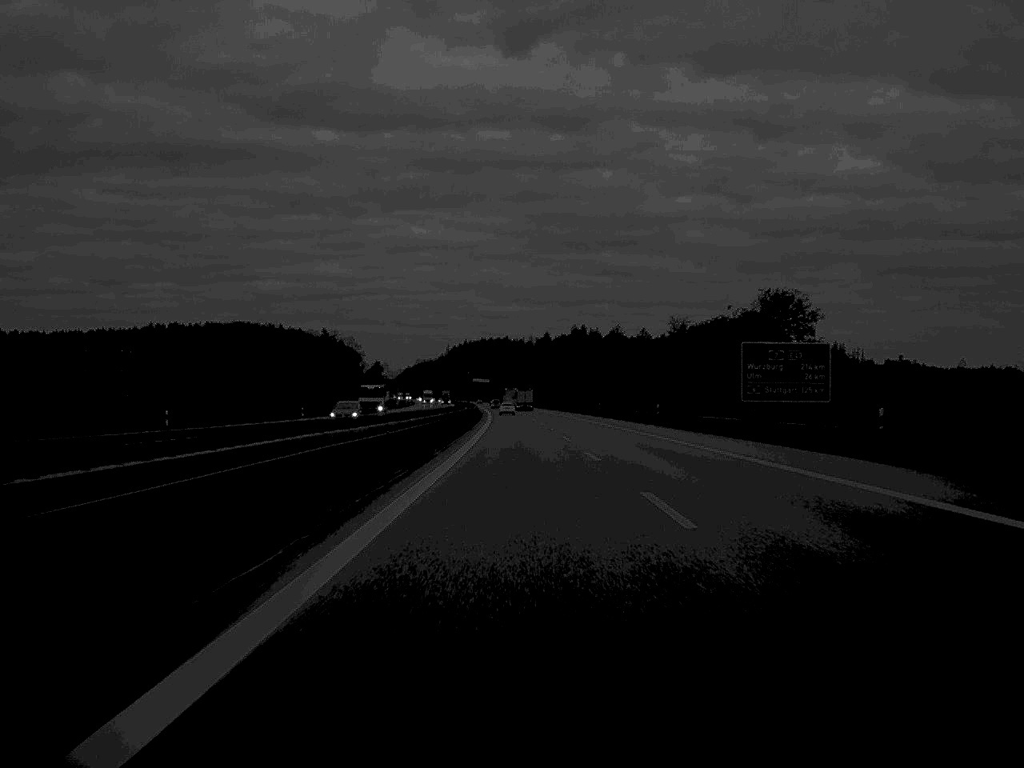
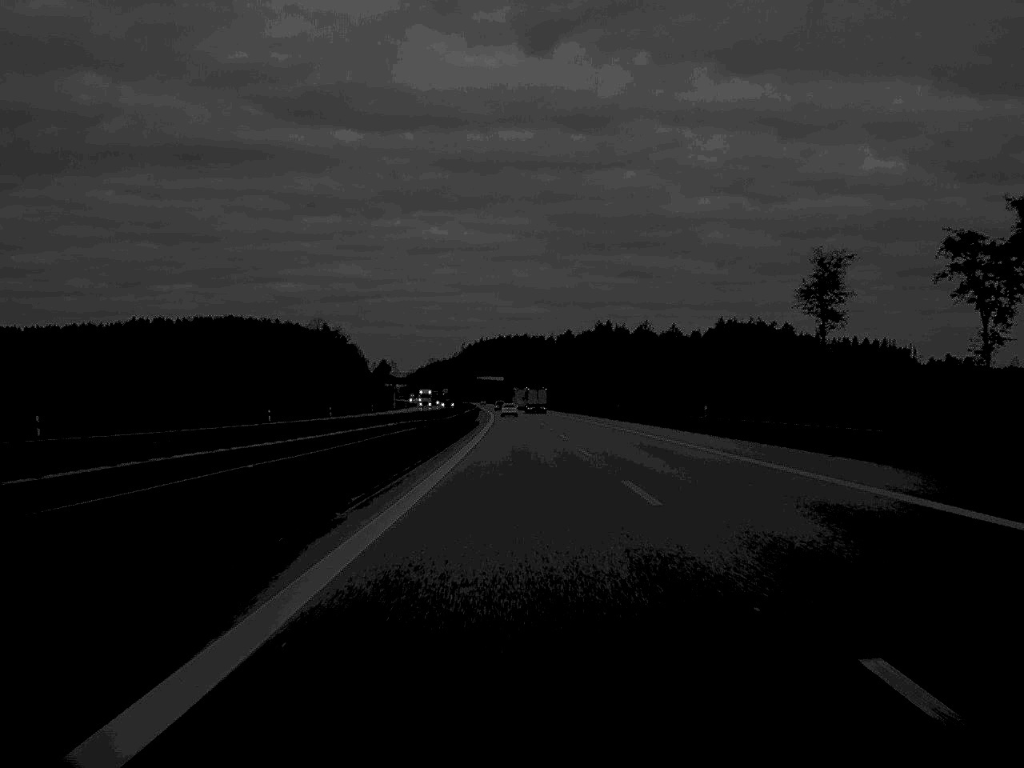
(-0.5, +68.0) m; -1°
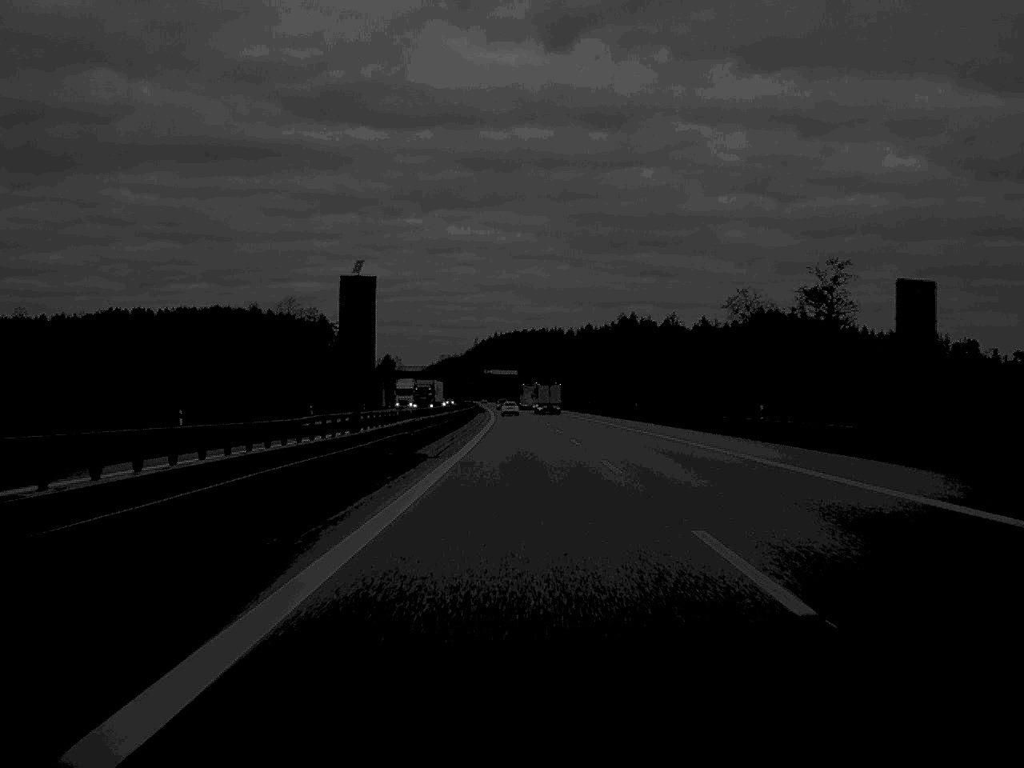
(-0.4, +63.5) m; -1°
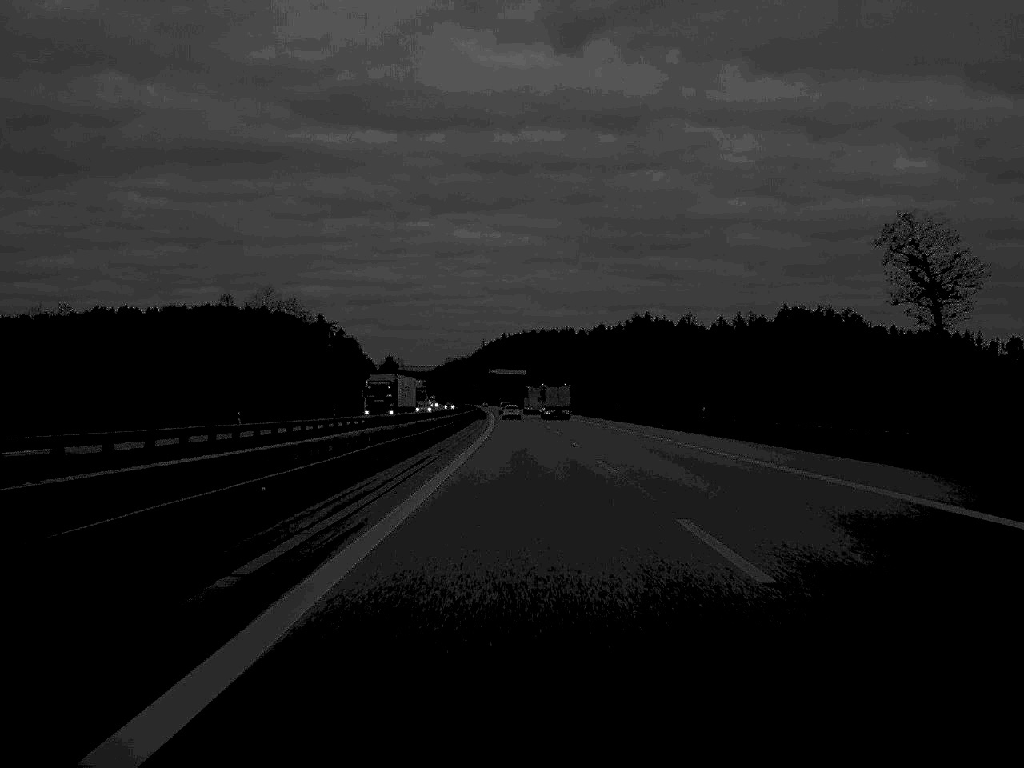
(-0.1, +34.8) m; 0°
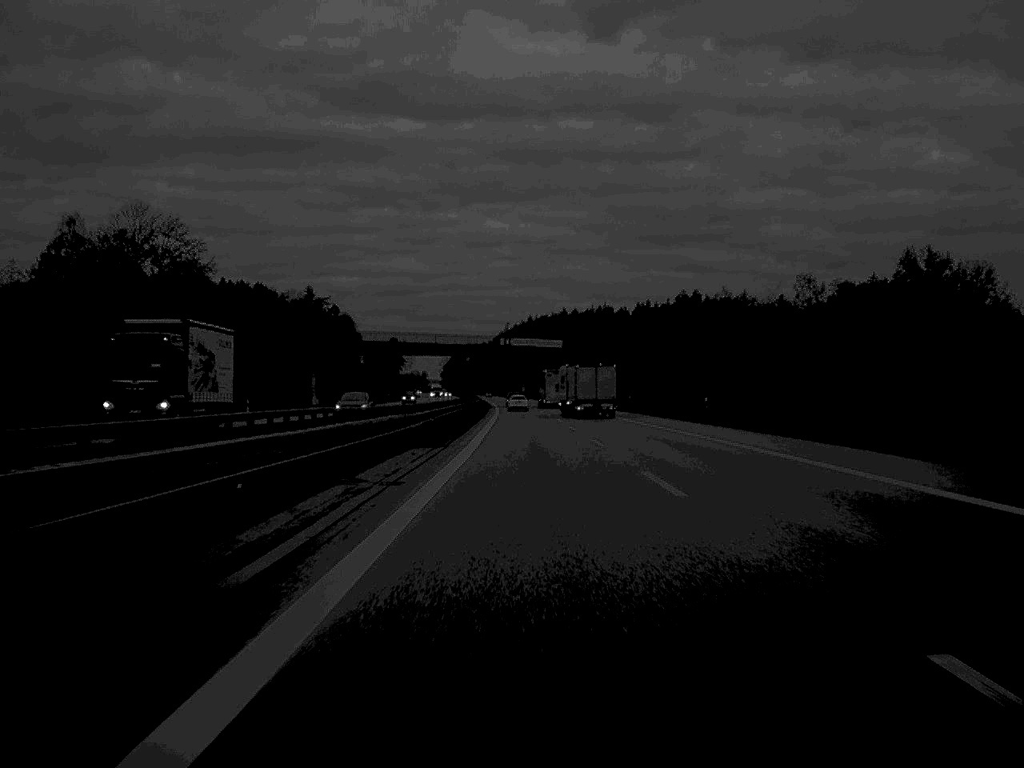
(-1.2, +99.7) m; -1°
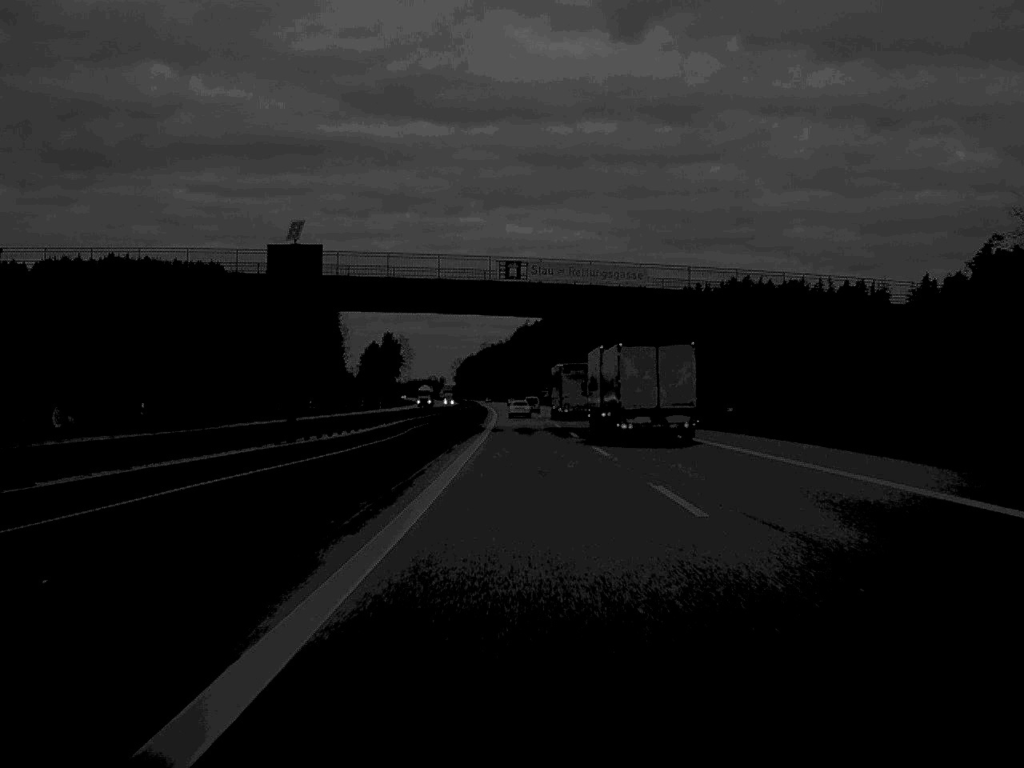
(-0.6, +91.1) m; -1°
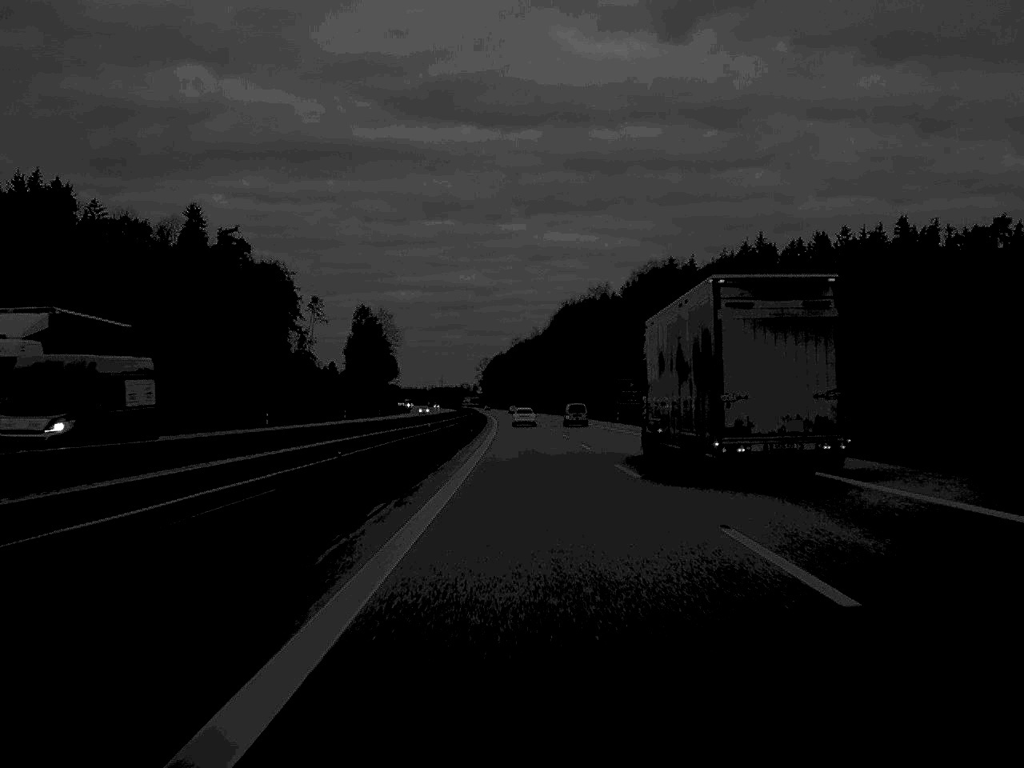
(-2.4, +150.8) m; -2°
